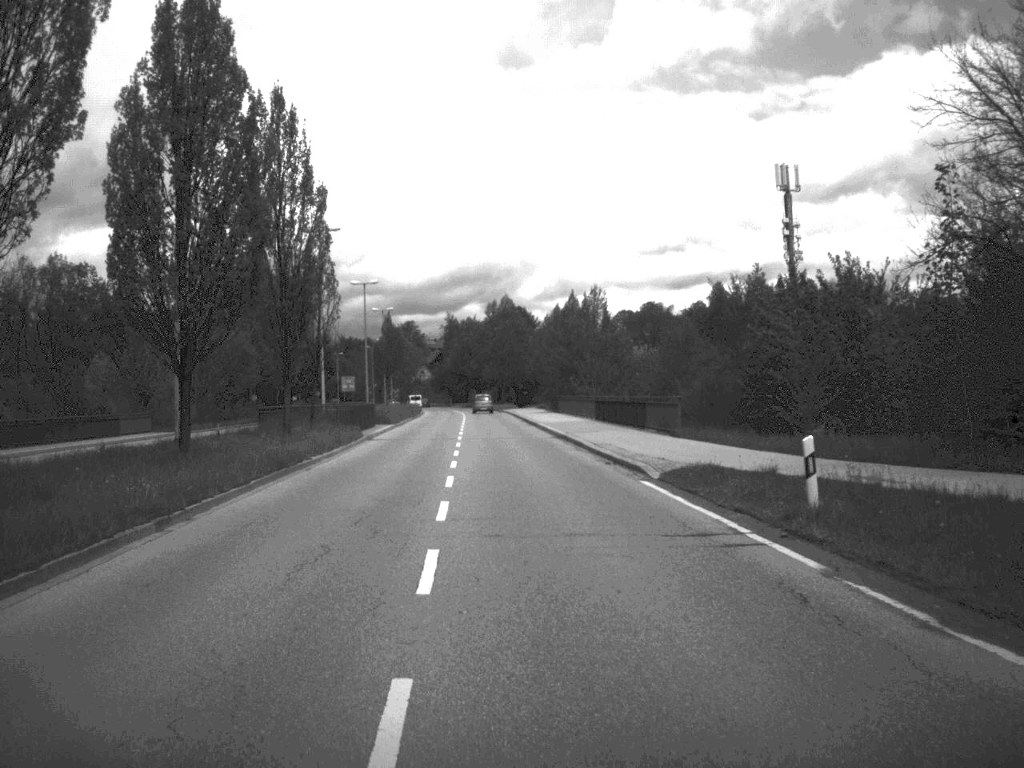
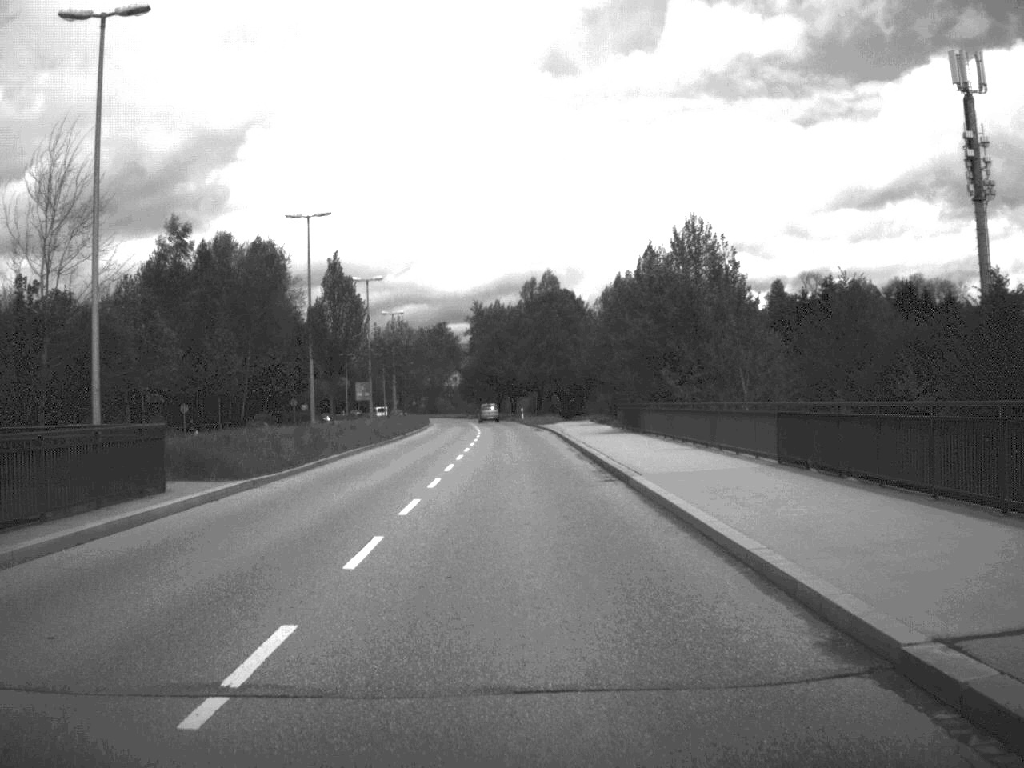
(-0.6, +39.8) m; -2°
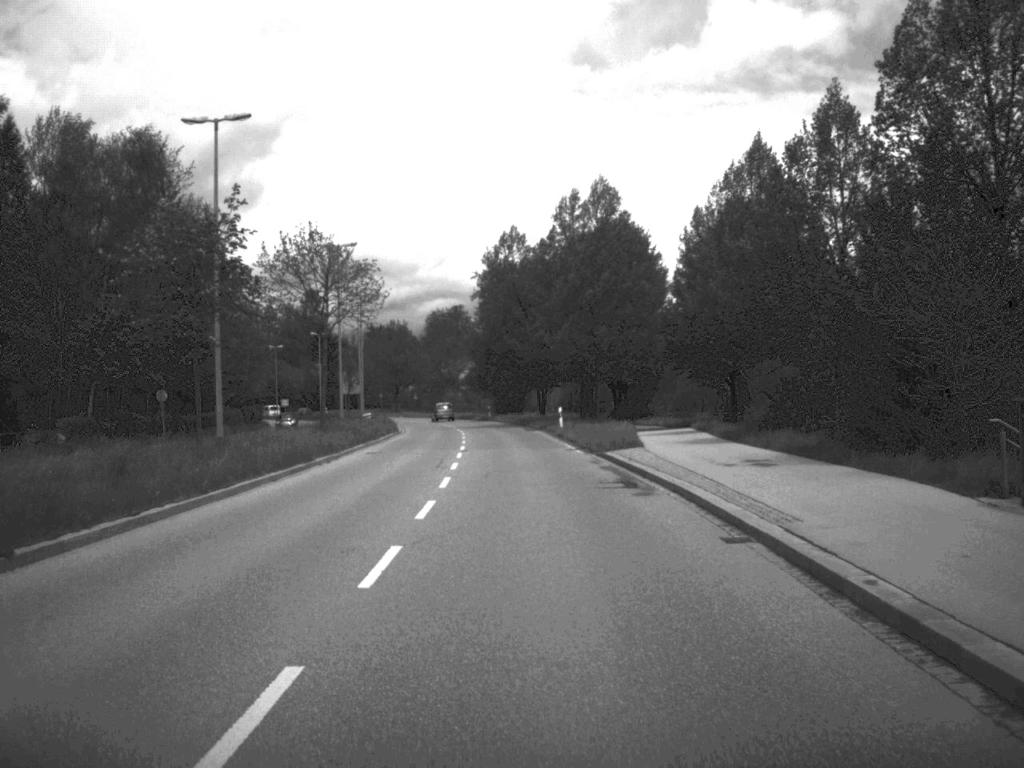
(-0.8, +48.8) m; -1°
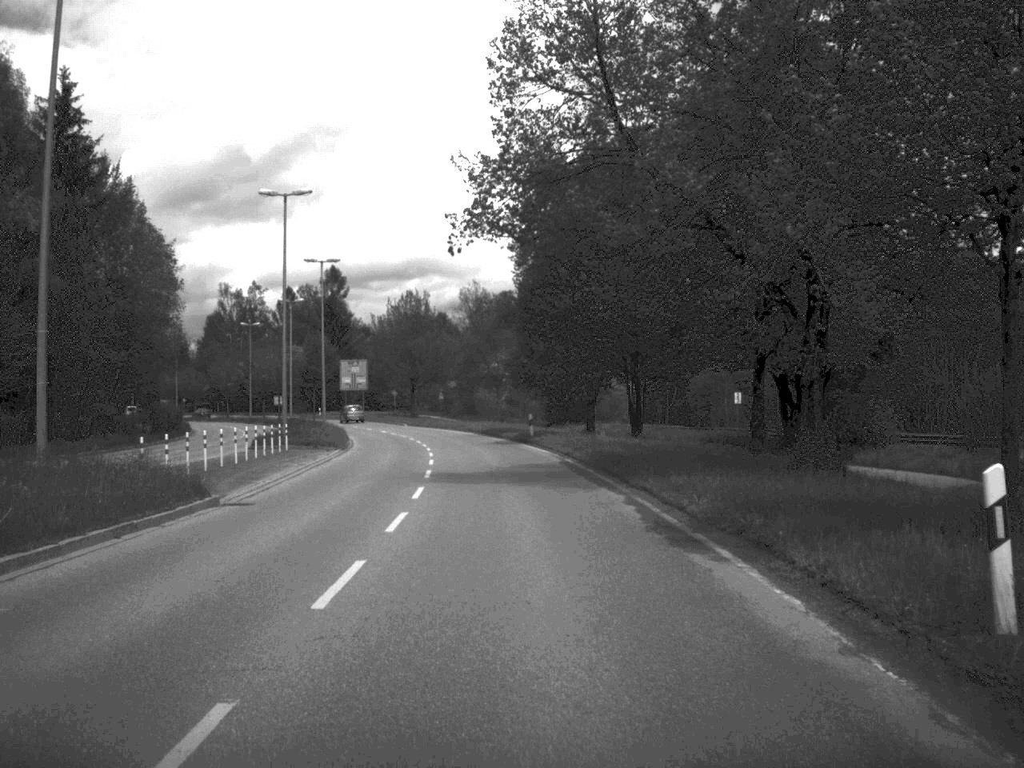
(-0.9, +48.3) m; -3°
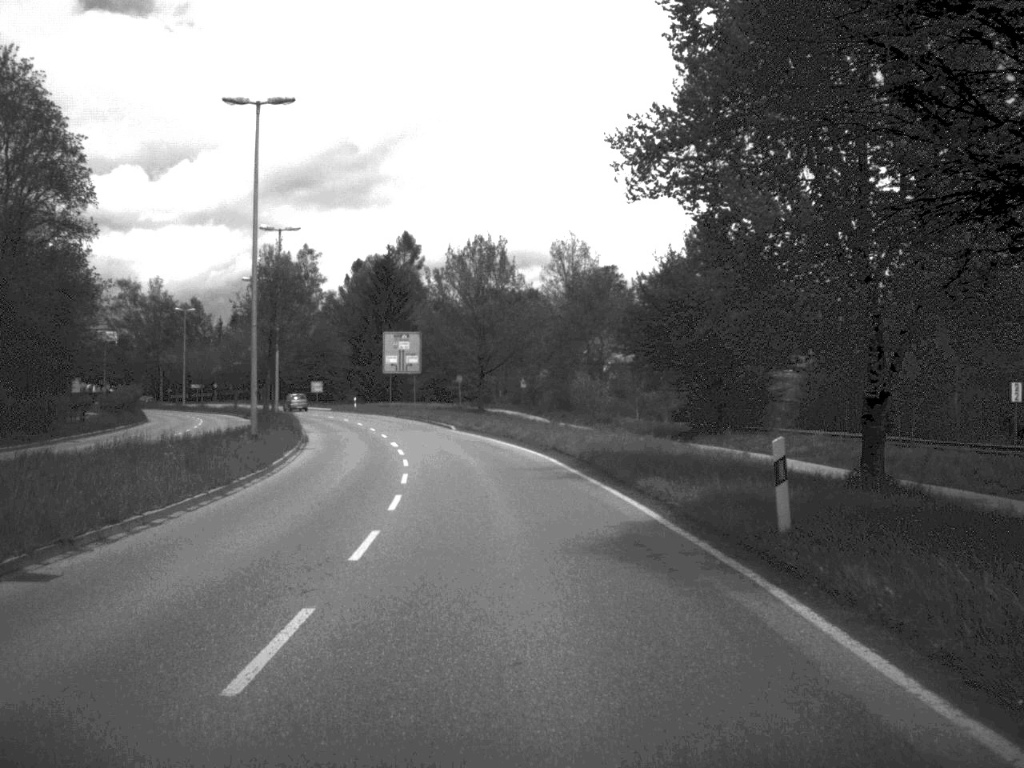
(-1.2, +38.4) m; -4°
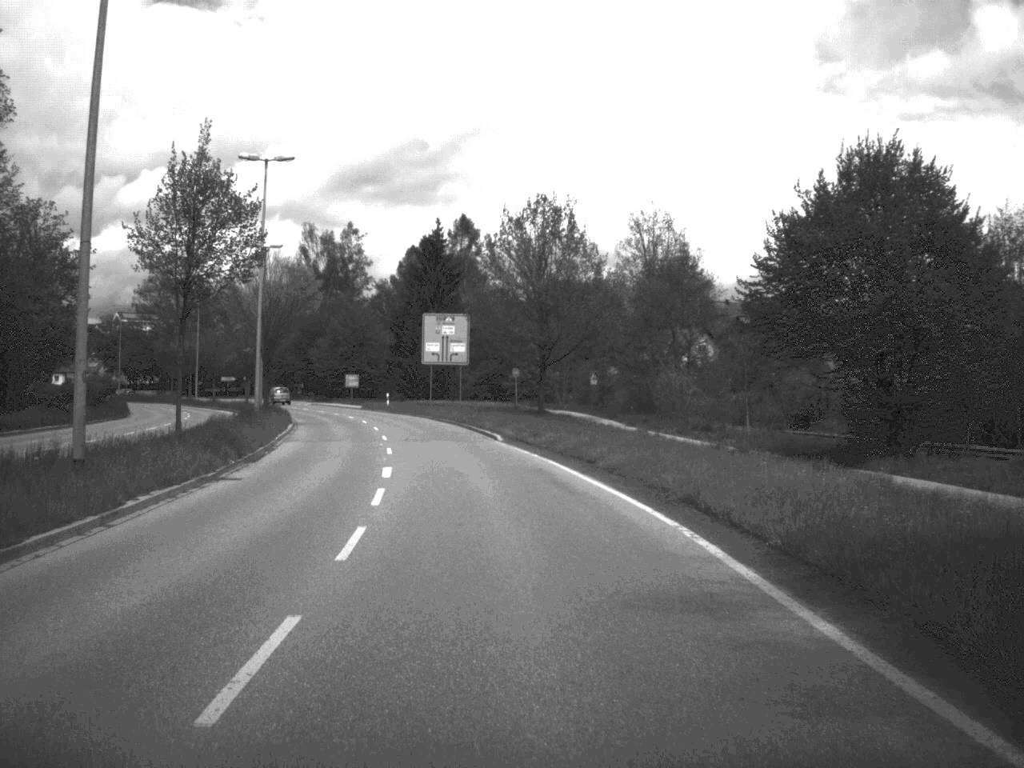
(-0.5, +18.5) m; -3°
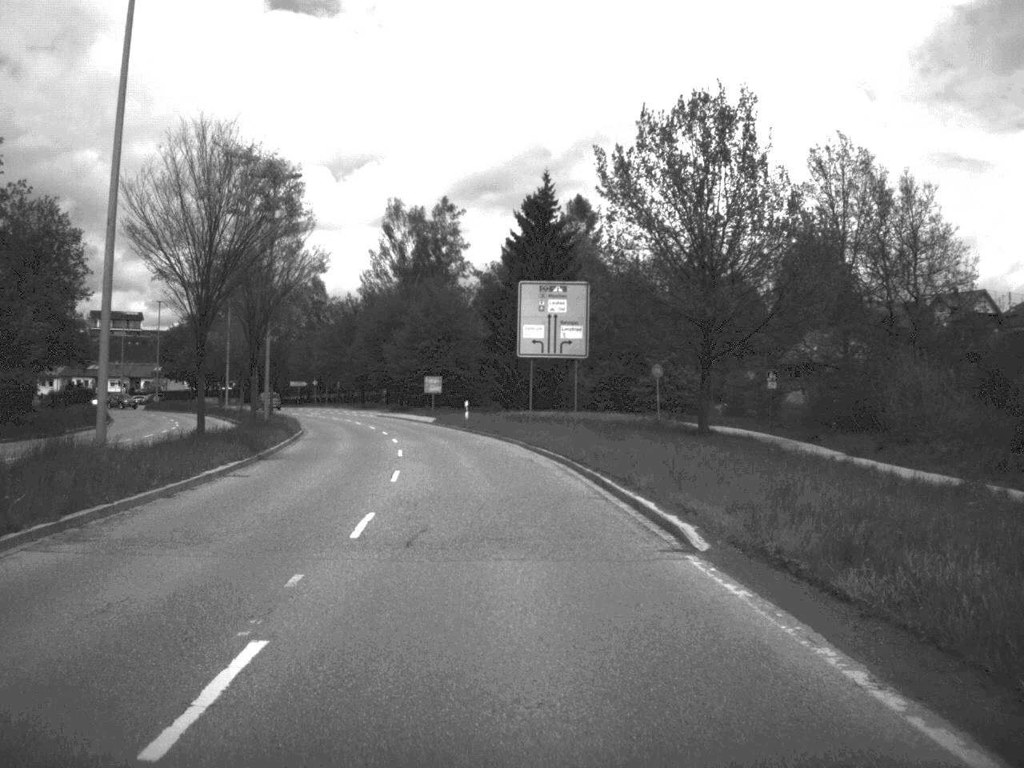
(-1.3, +27.5) m; -5°
